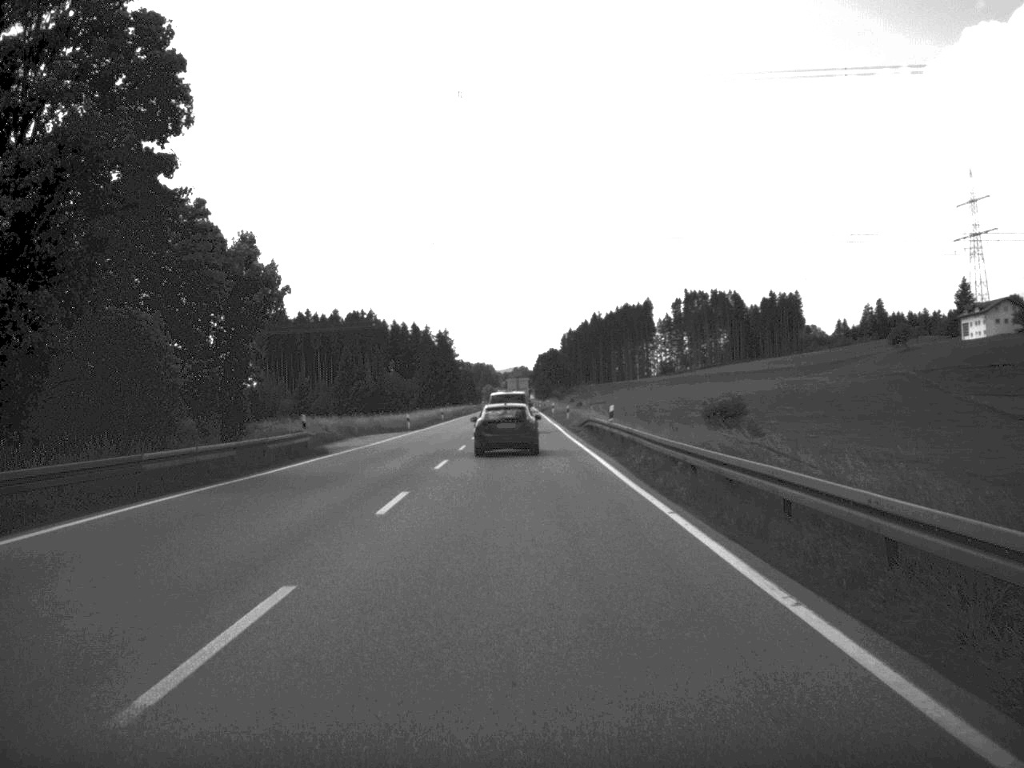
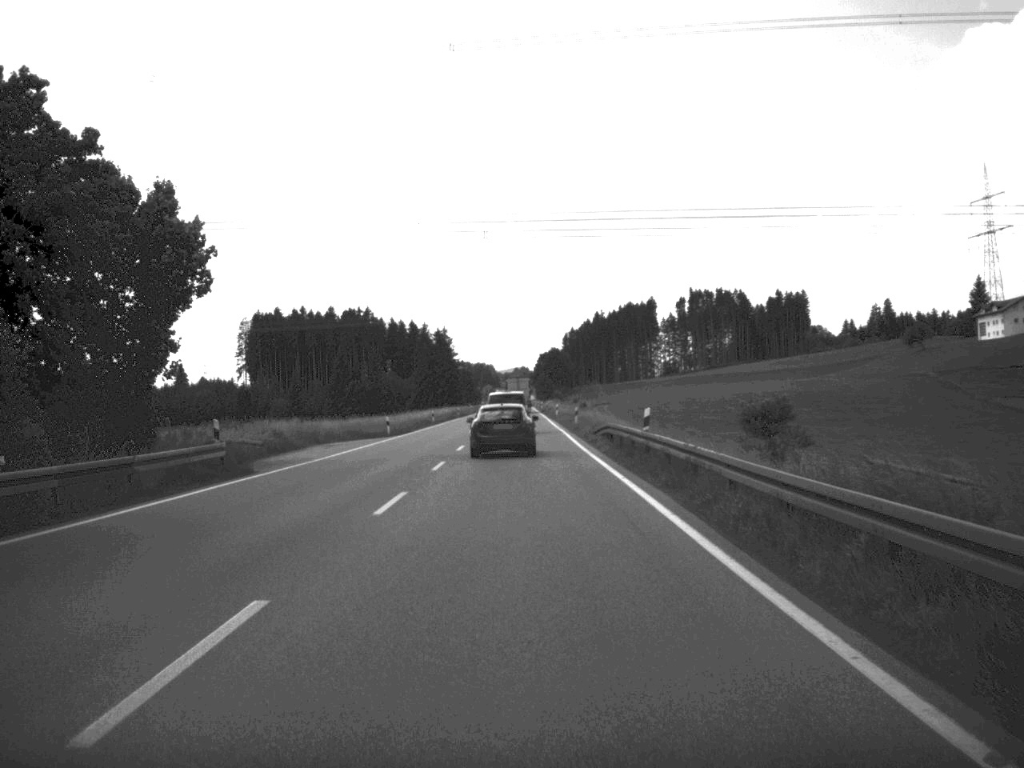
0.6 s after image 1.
(0.0, +11.9) m; 0°
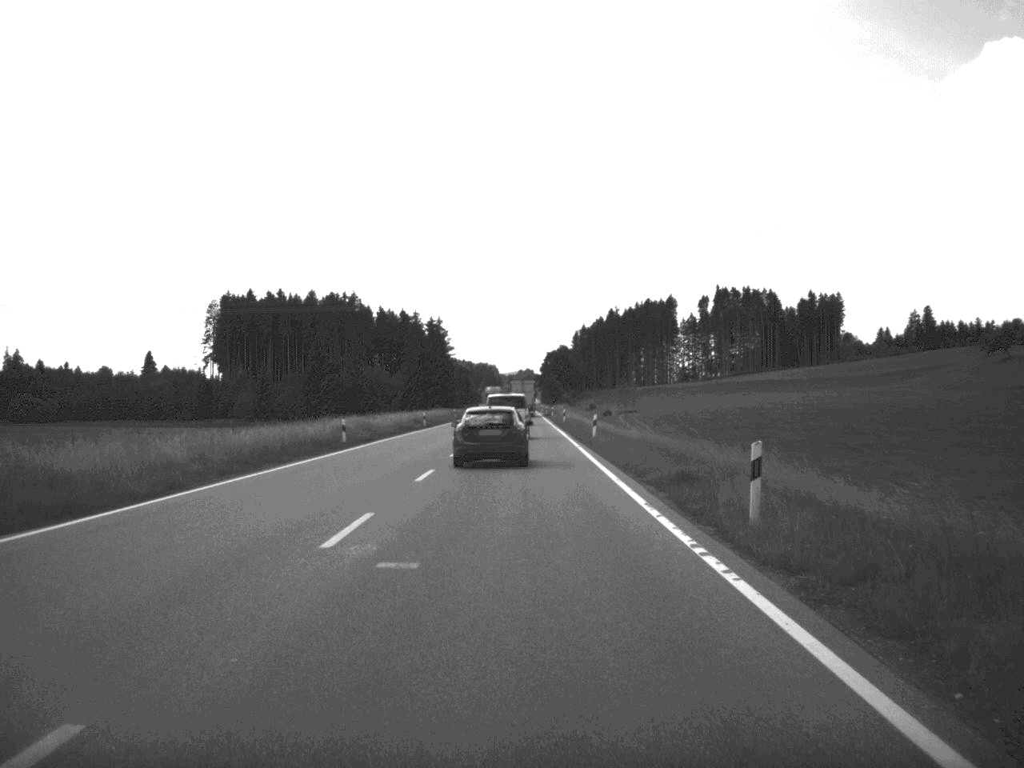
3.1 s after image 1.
(-0.2, +51.2) m; 0°
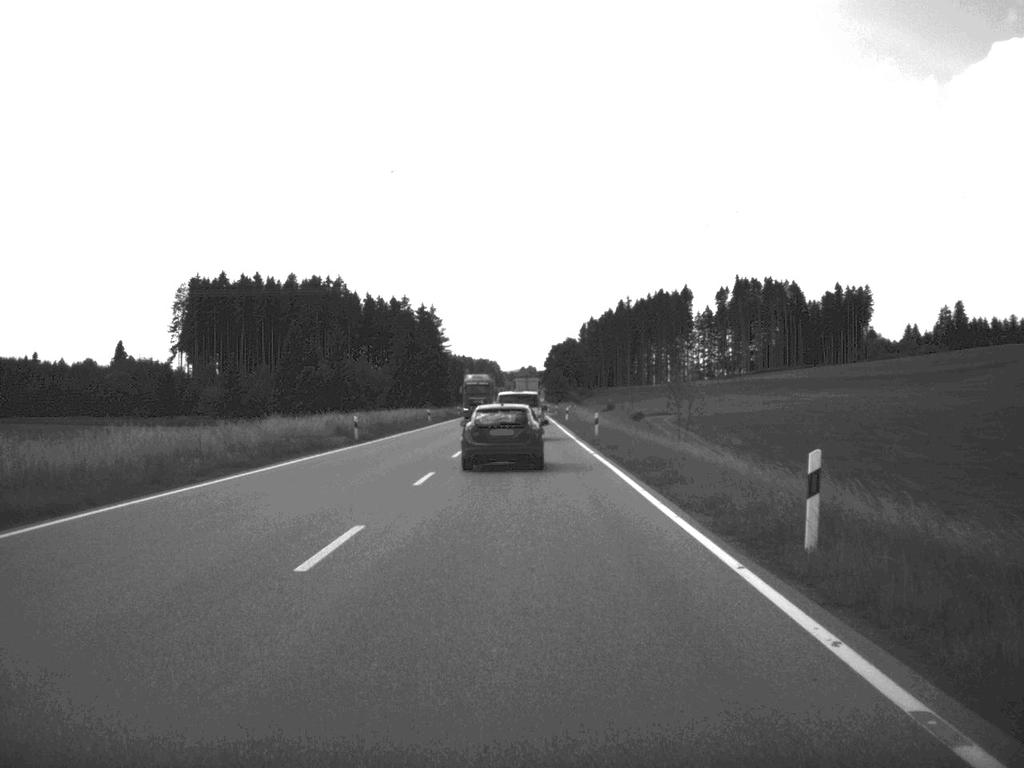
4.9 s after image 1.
(-0.1, +37.5) m; 0°
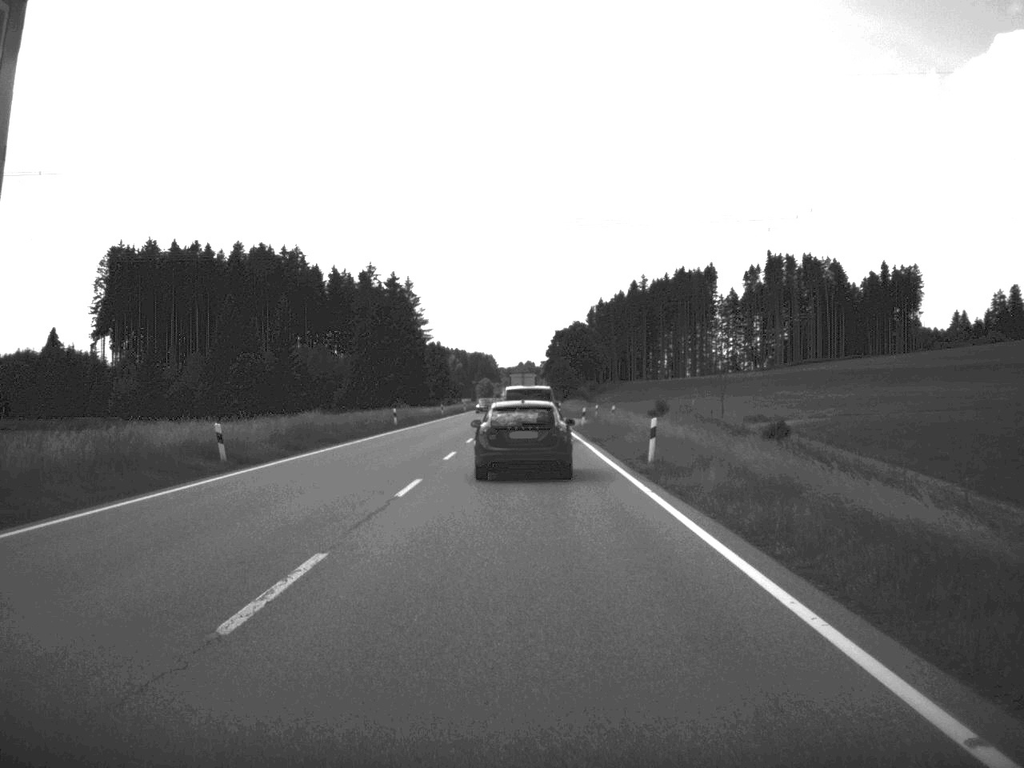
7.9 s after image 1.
(-0.1, +62.2) m; 0°
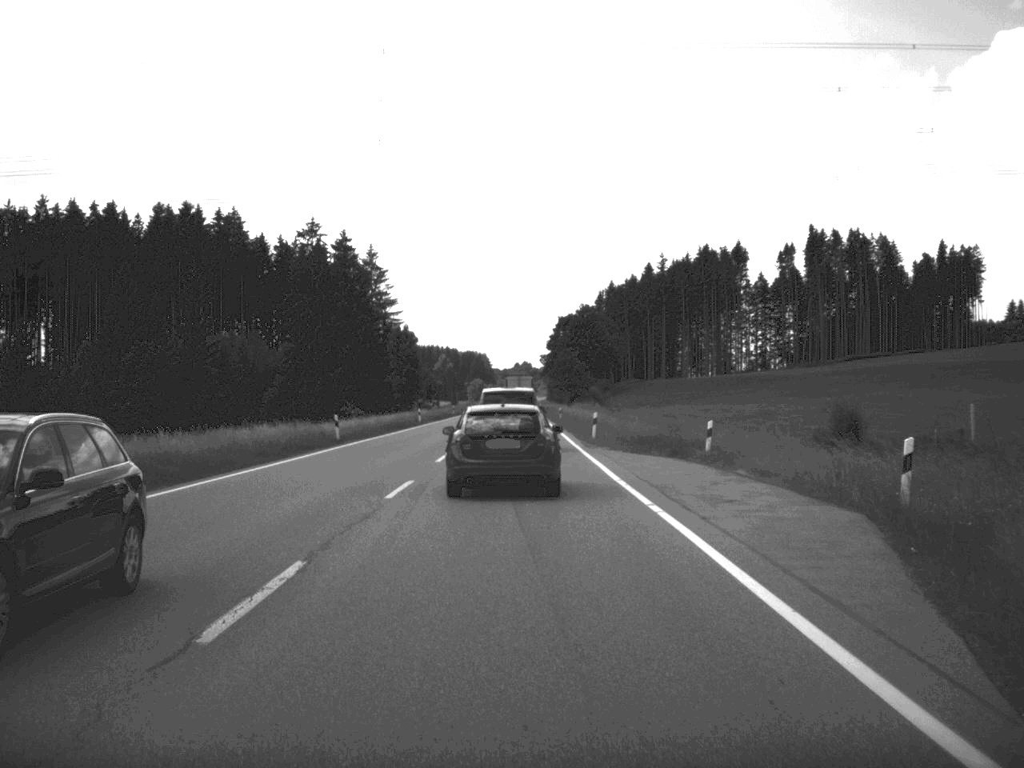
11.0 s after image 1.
(0.0, +58.7) m; 0°
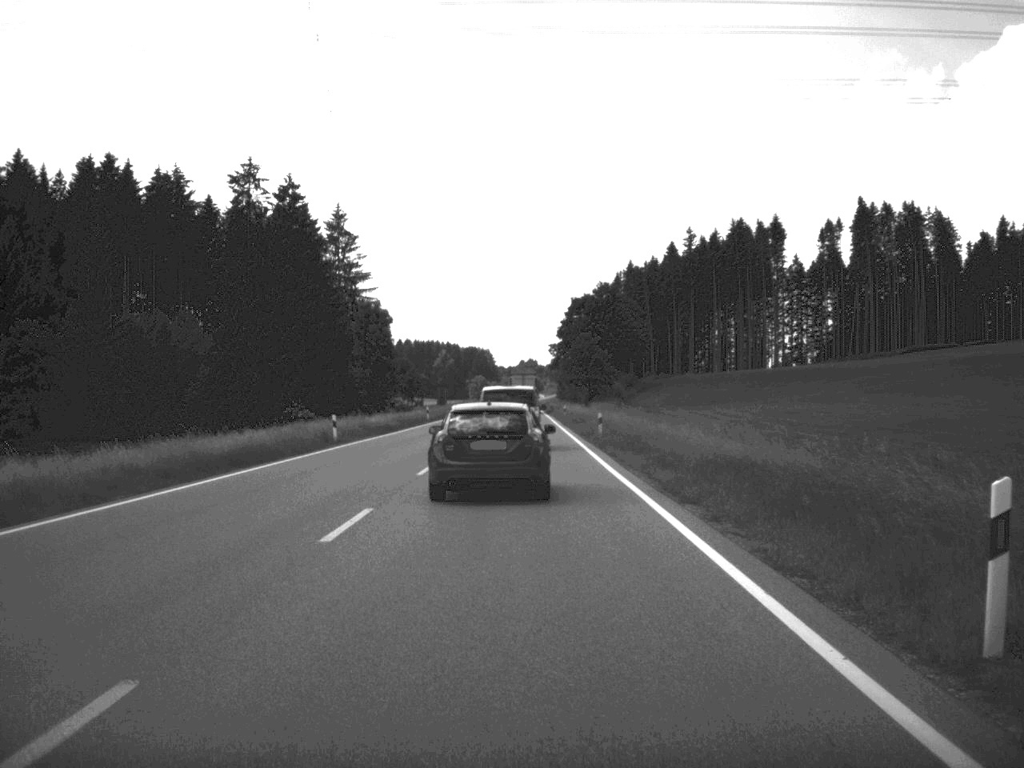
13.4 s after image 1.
(-0.2, +41.6) m; 0°
